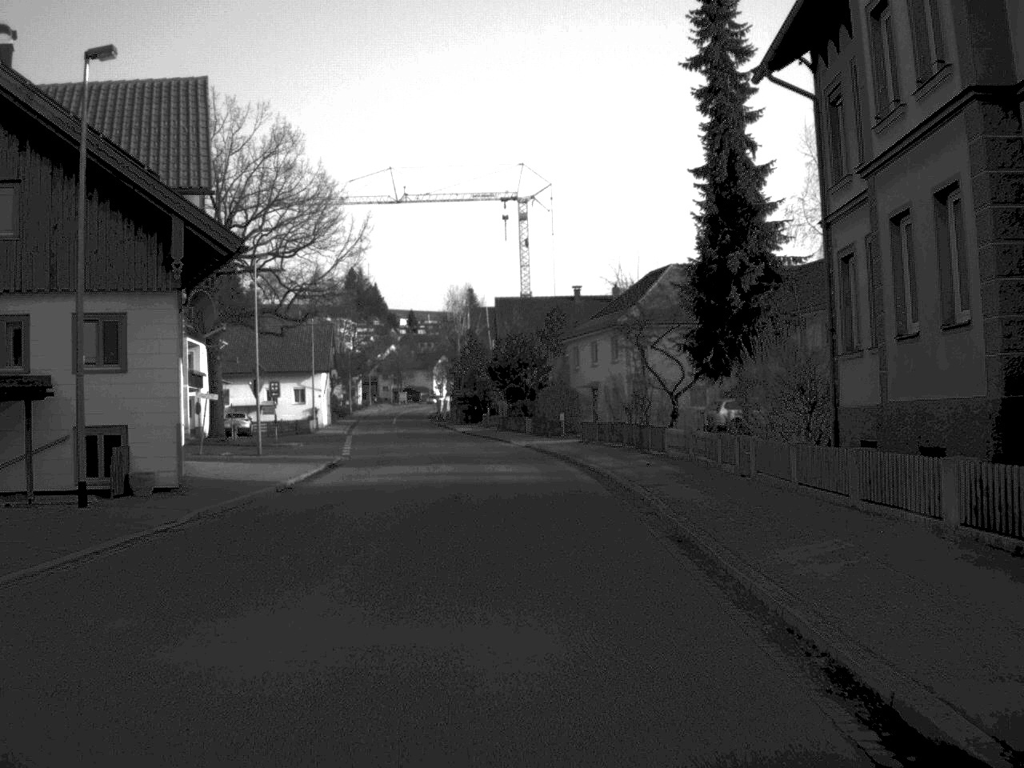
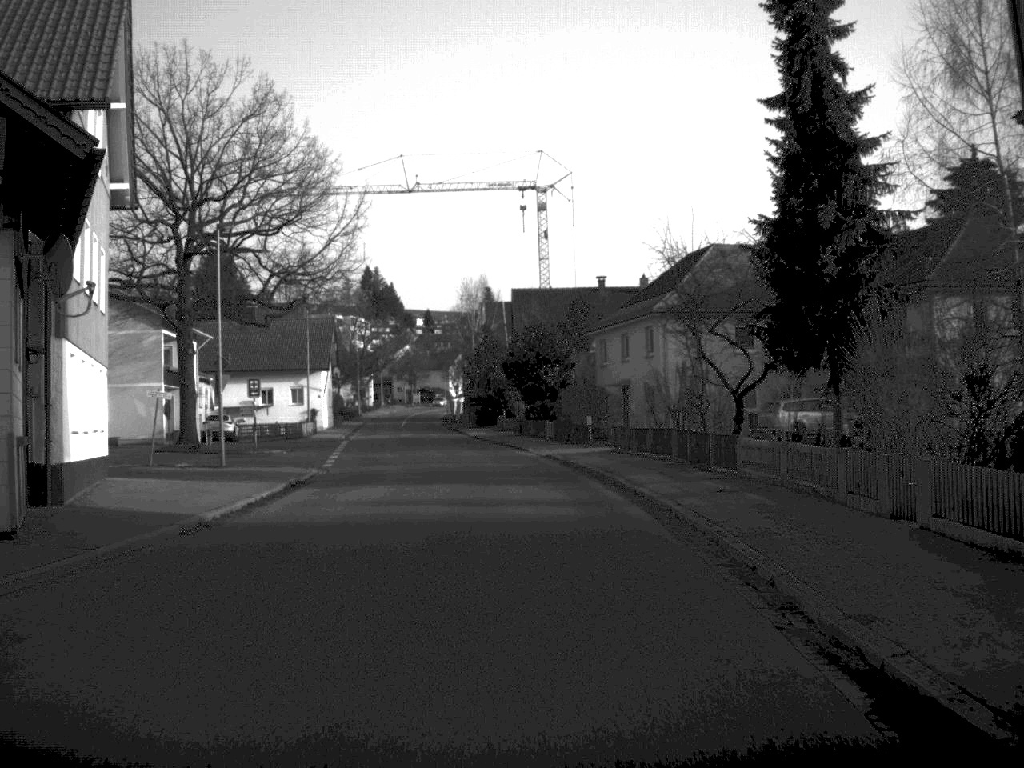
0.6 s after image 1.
(-0.1, +8.8) m; -1°
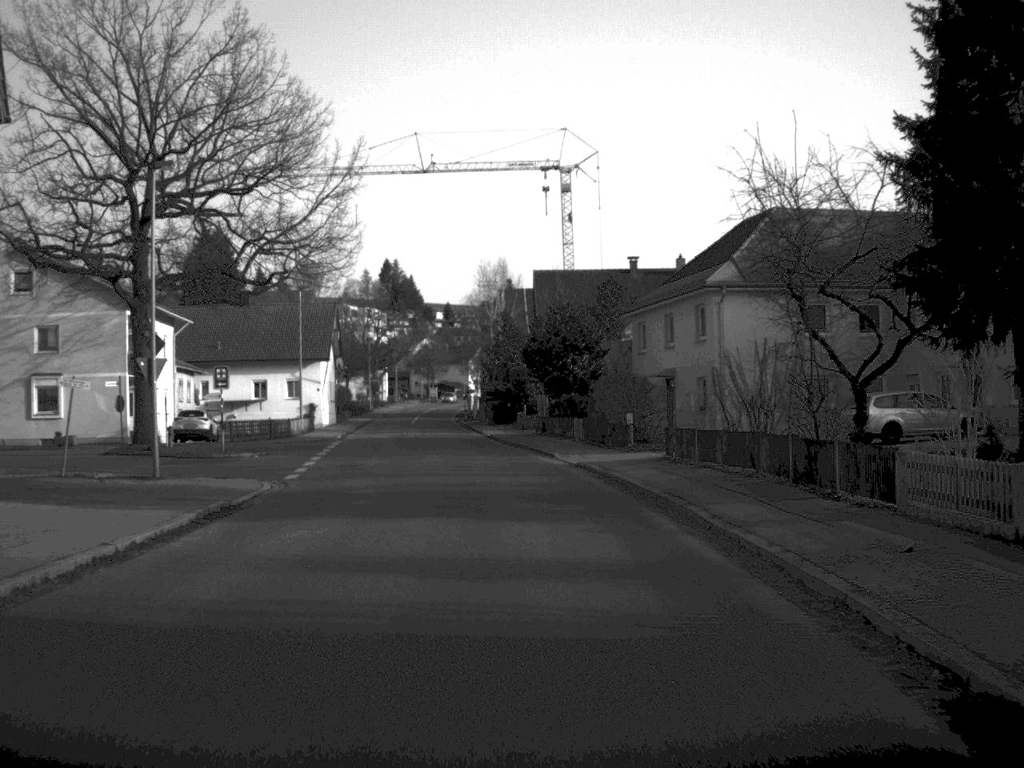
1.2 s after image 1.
(-0.1, +9.5) m; -1°
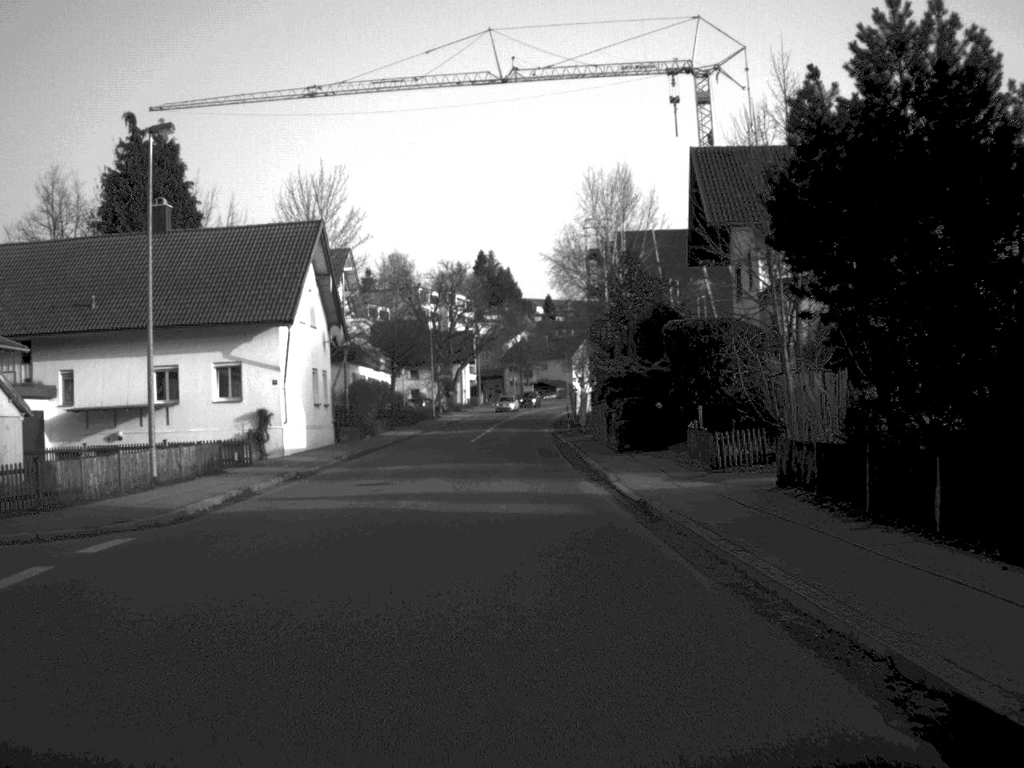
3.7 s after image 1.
(-1.6, +40.0) m; -5°
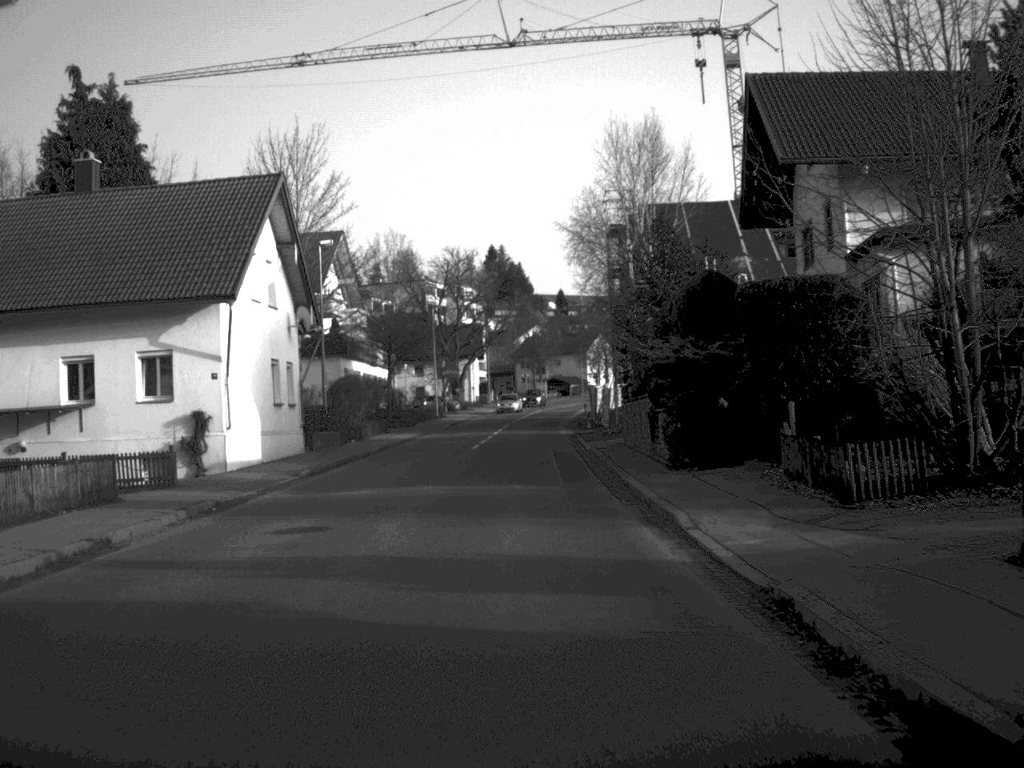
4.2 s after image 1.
(0.0, +9.5) m; 0°
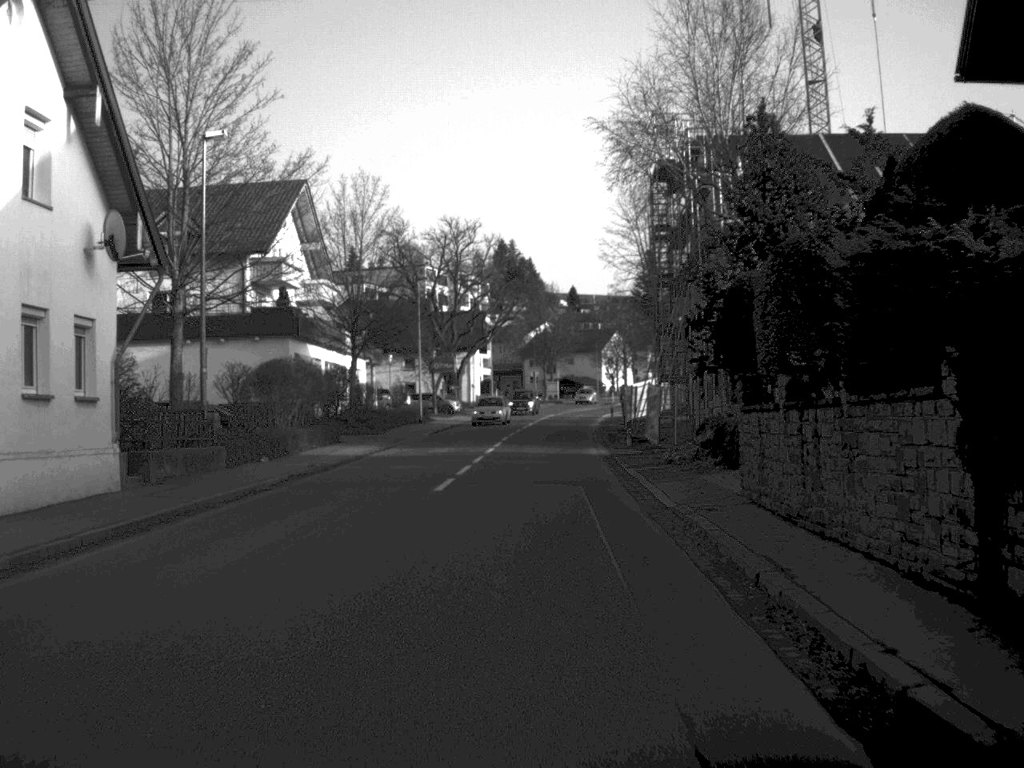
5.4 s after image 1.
(-0.1, +19.3) m; 0°
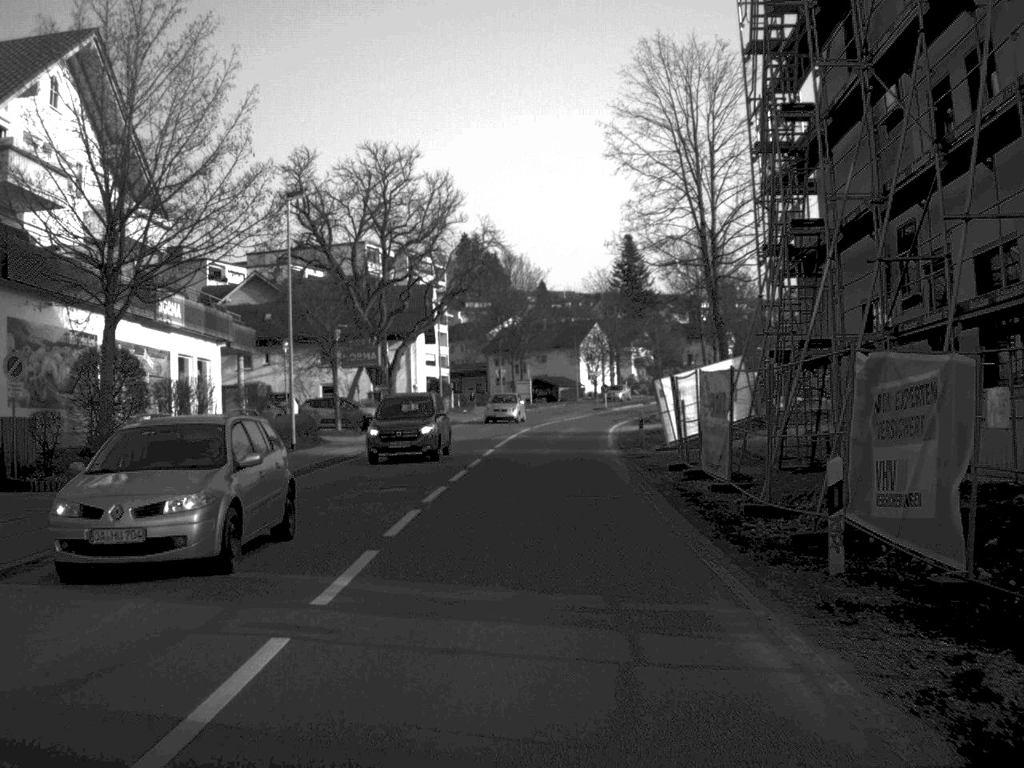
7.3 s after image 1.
(+0.3, +30.2) m; +1°
